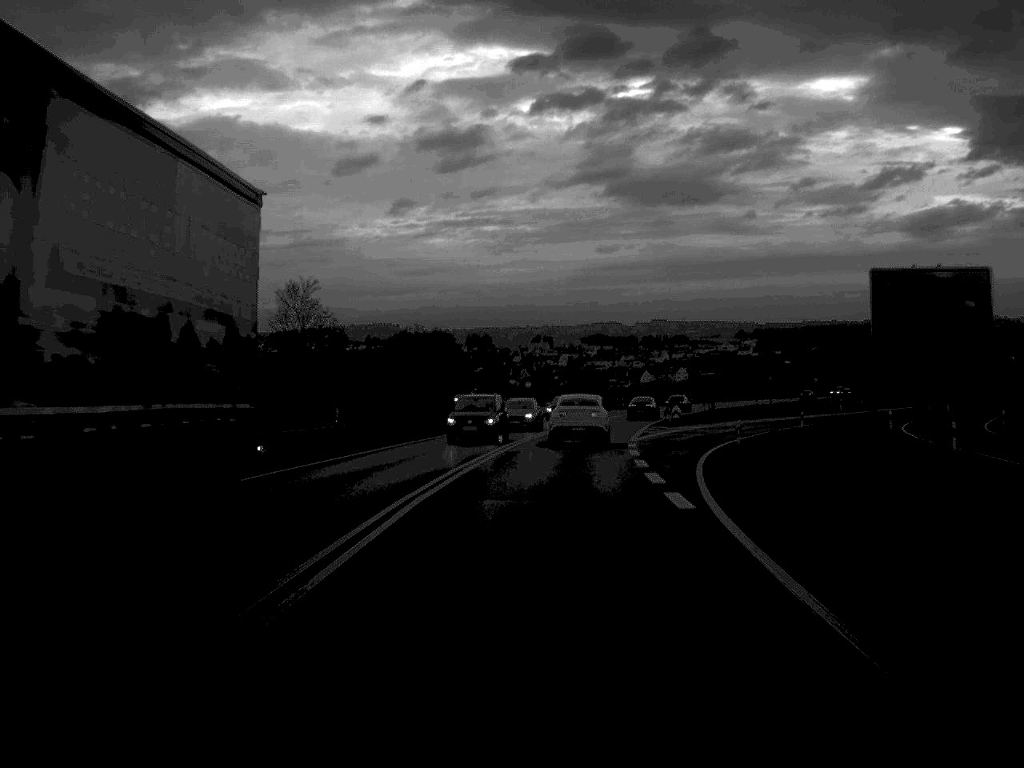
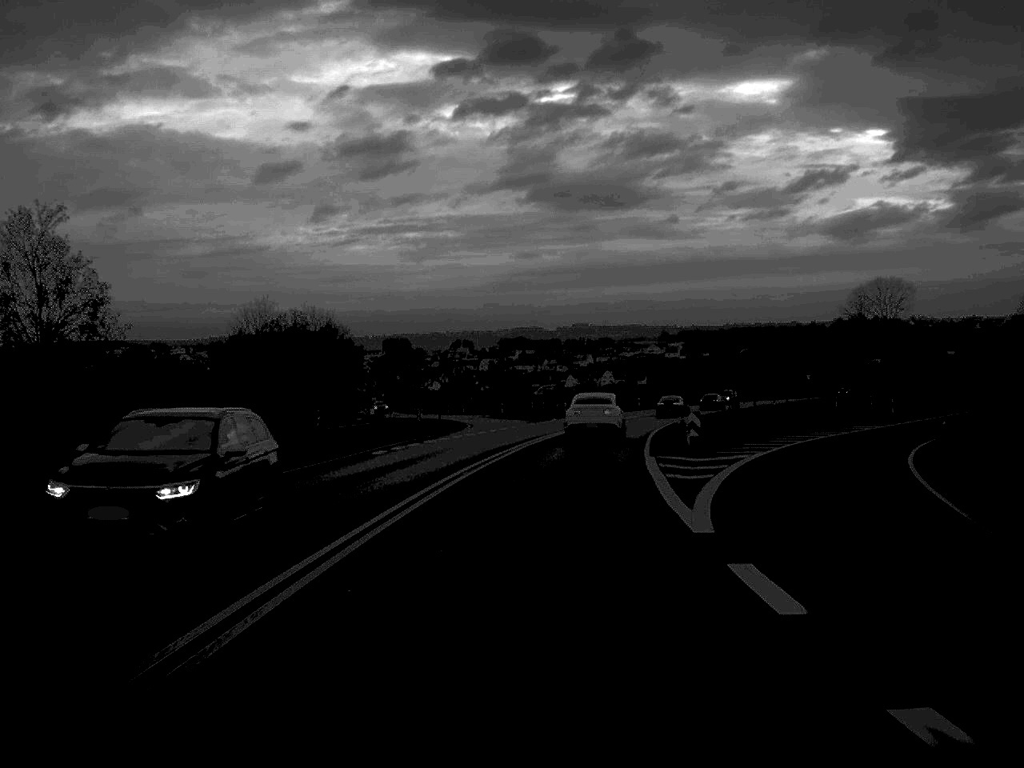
(+0.9, +33.4) m; +4°
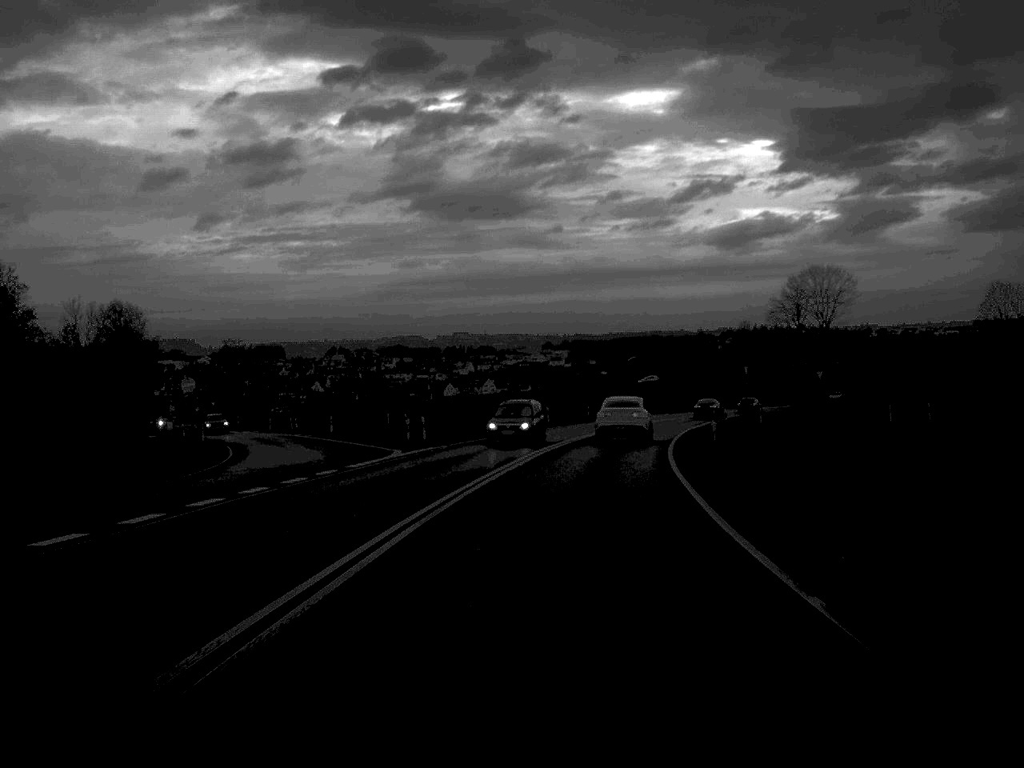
(+2.0, +43.9) m; +5°
